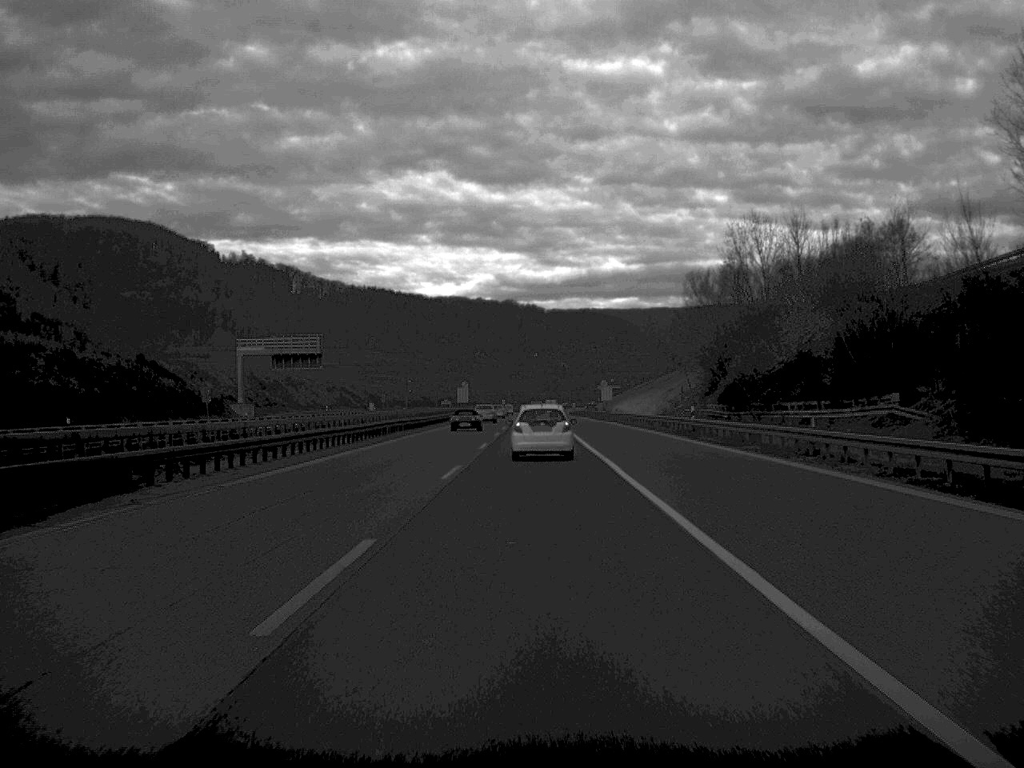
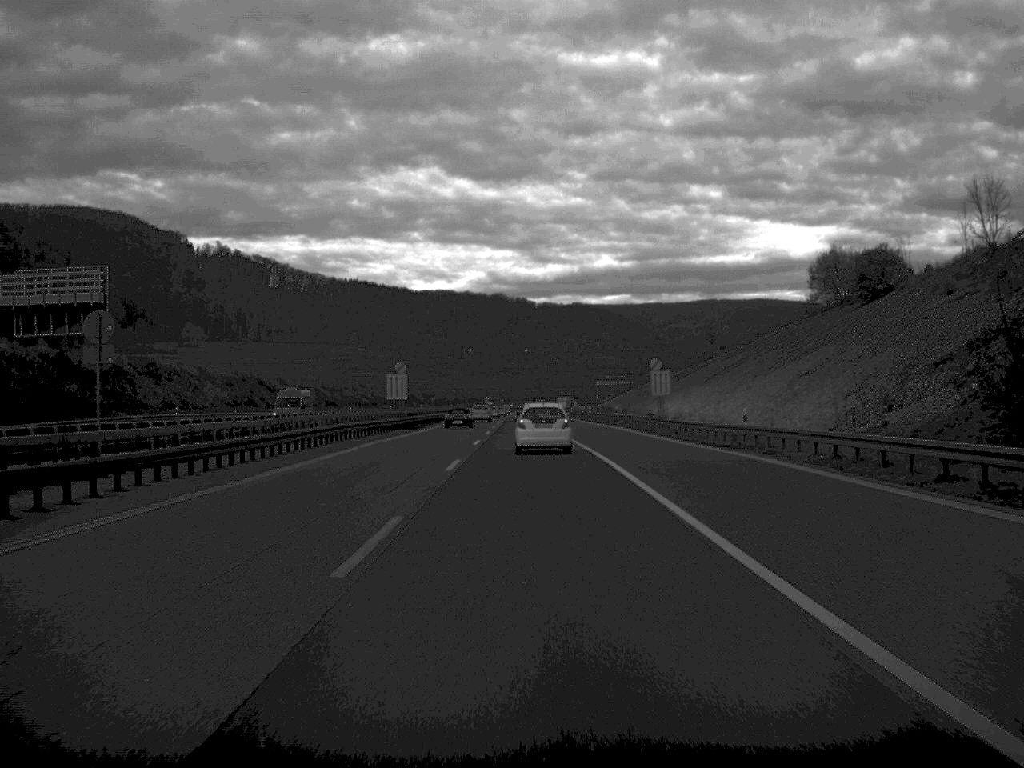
(+0.2, +67.8) m; 0°
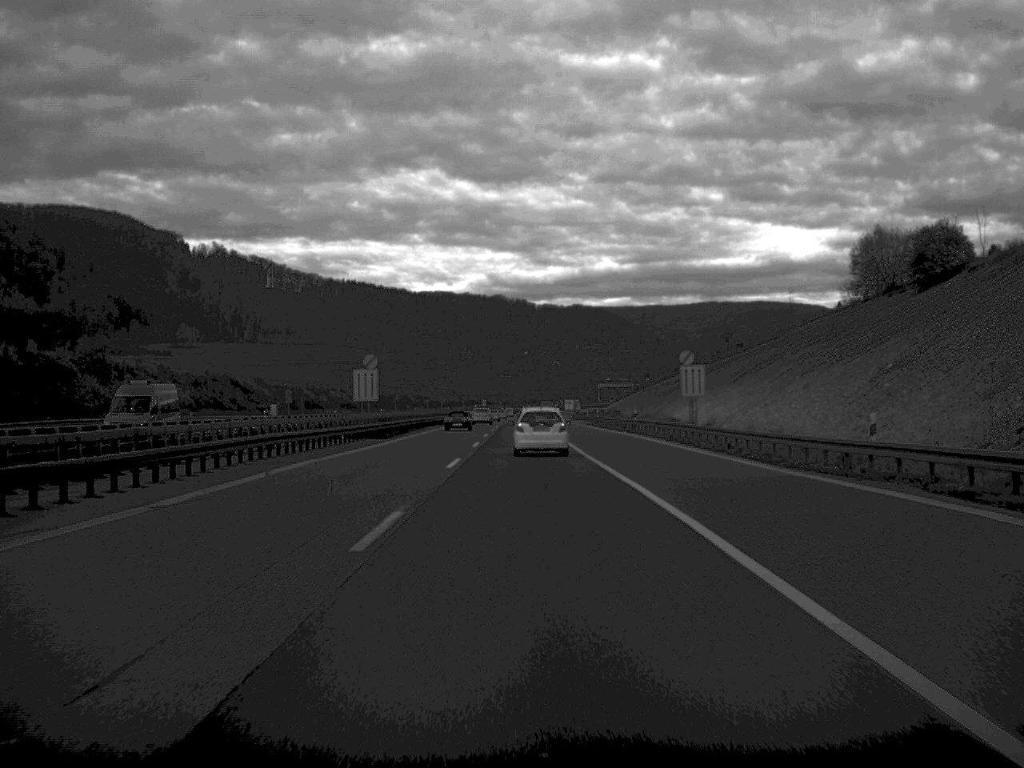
(0.0, +15.9) m; 0°
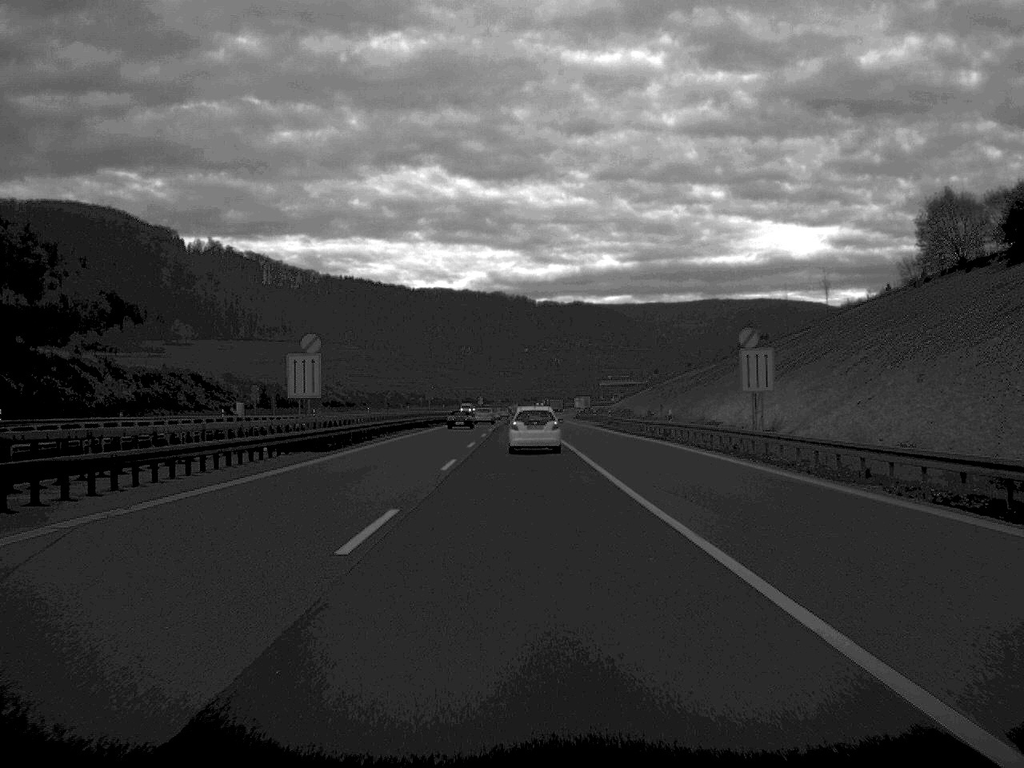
(0.0, +18.2) m; 0°
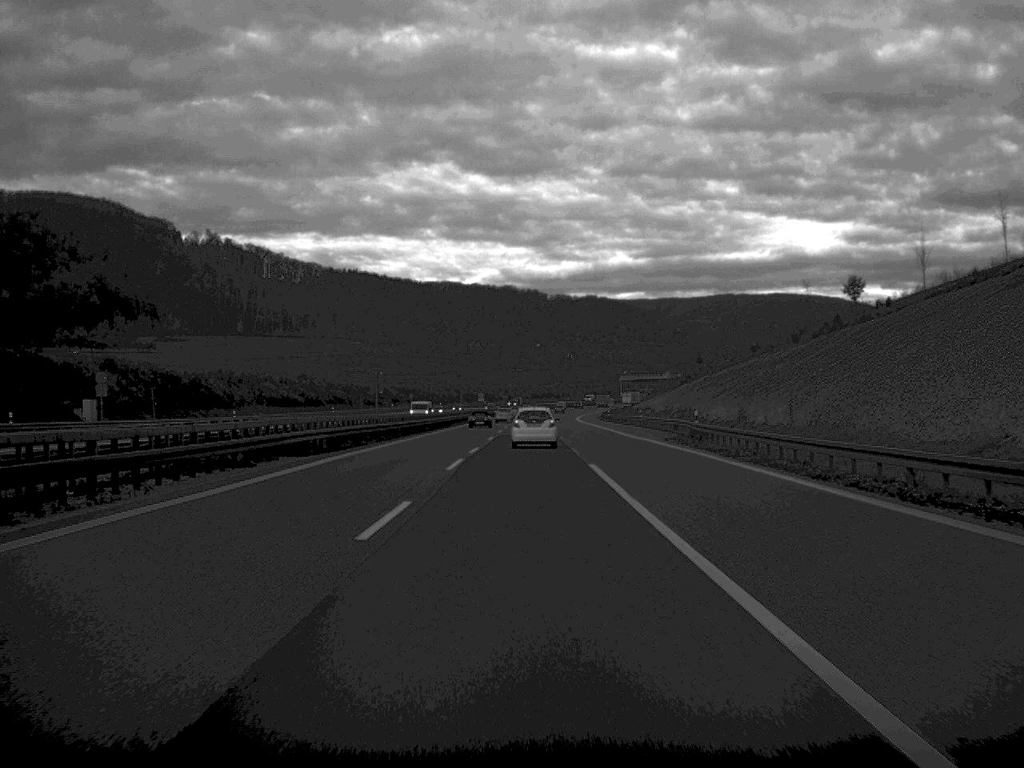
(-0.2, +49.9) m; 0°
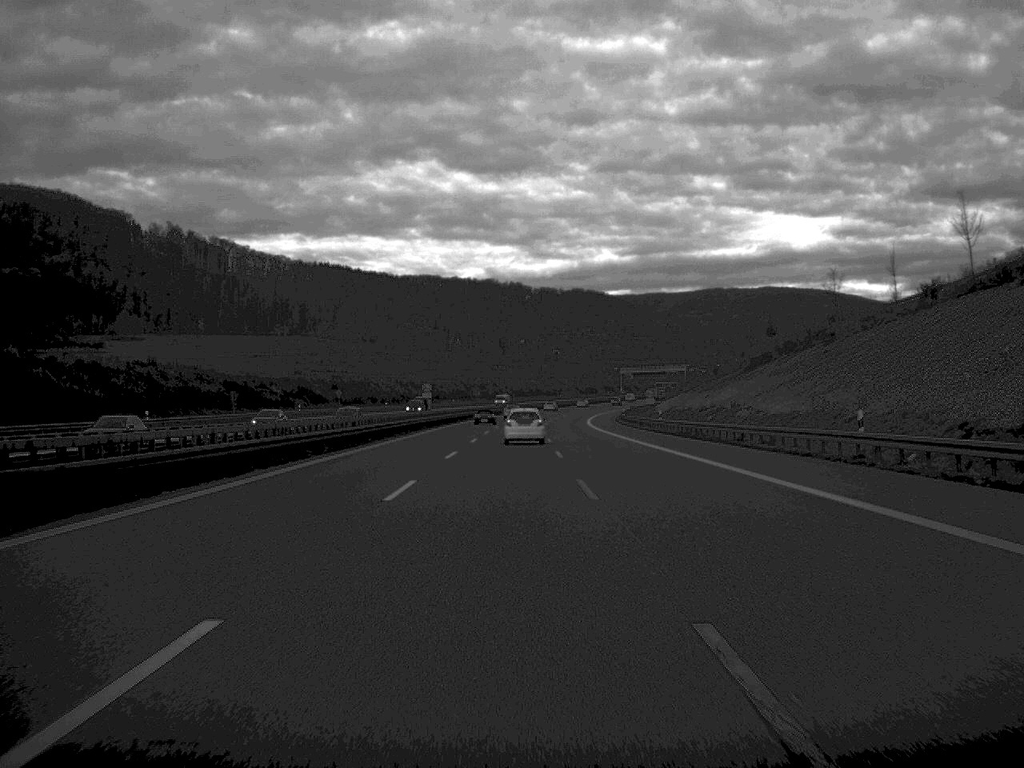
(+0.5, +74.8) m; +1°
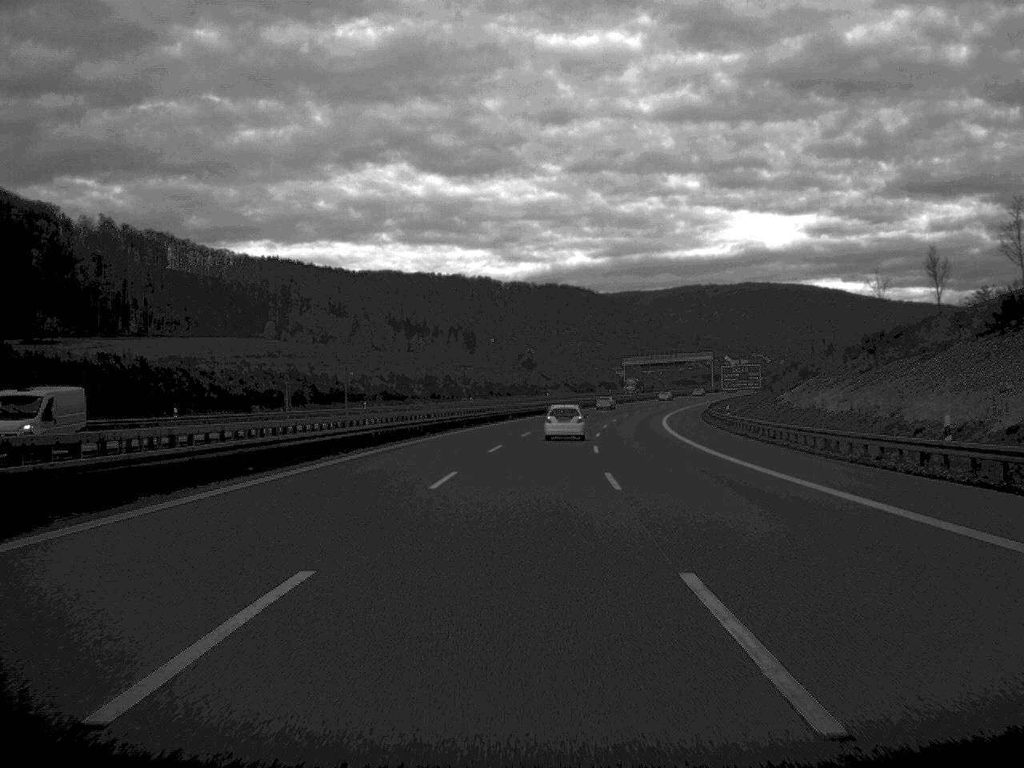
(+0.1, +105.4) m; +1°
